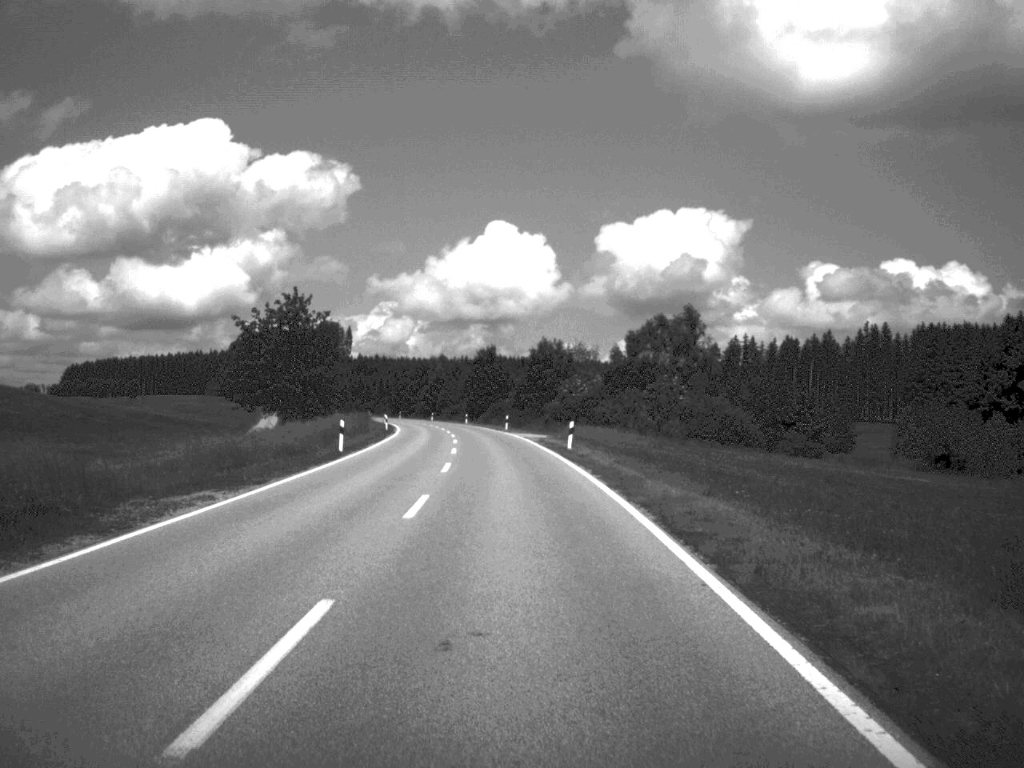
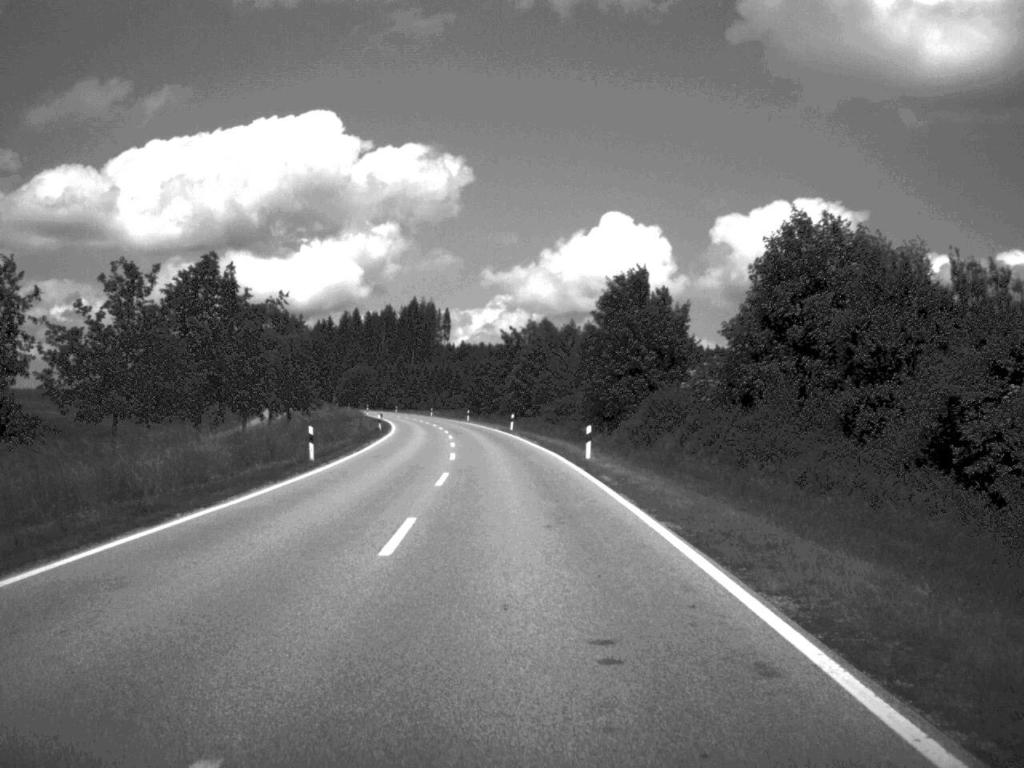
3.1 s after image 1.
(-4.2, +86.0) m; -5°
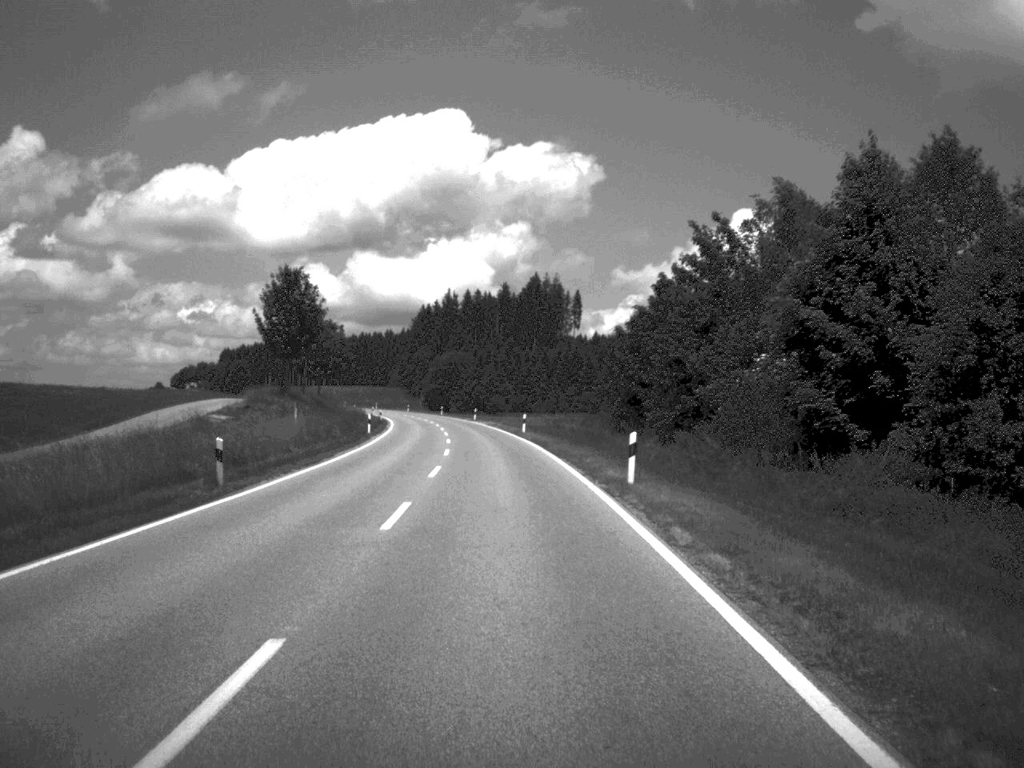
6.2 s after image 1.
(-4.8, +90.4) m; -6°
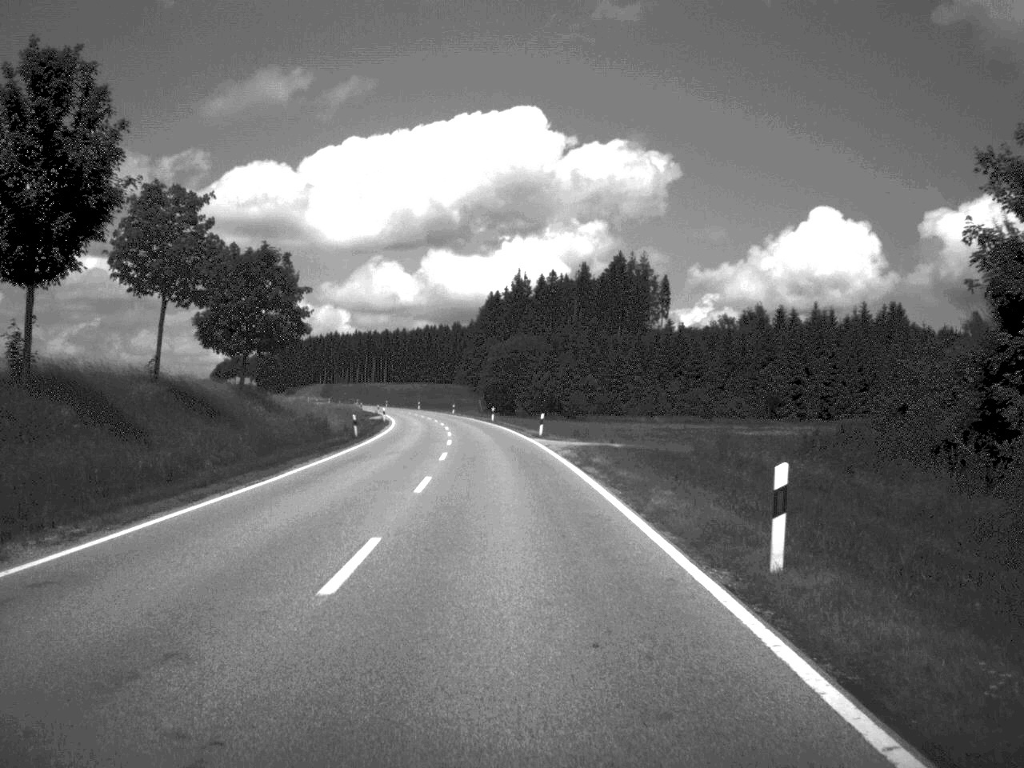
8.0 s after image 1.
(-1.7, +52.2) m; -4°
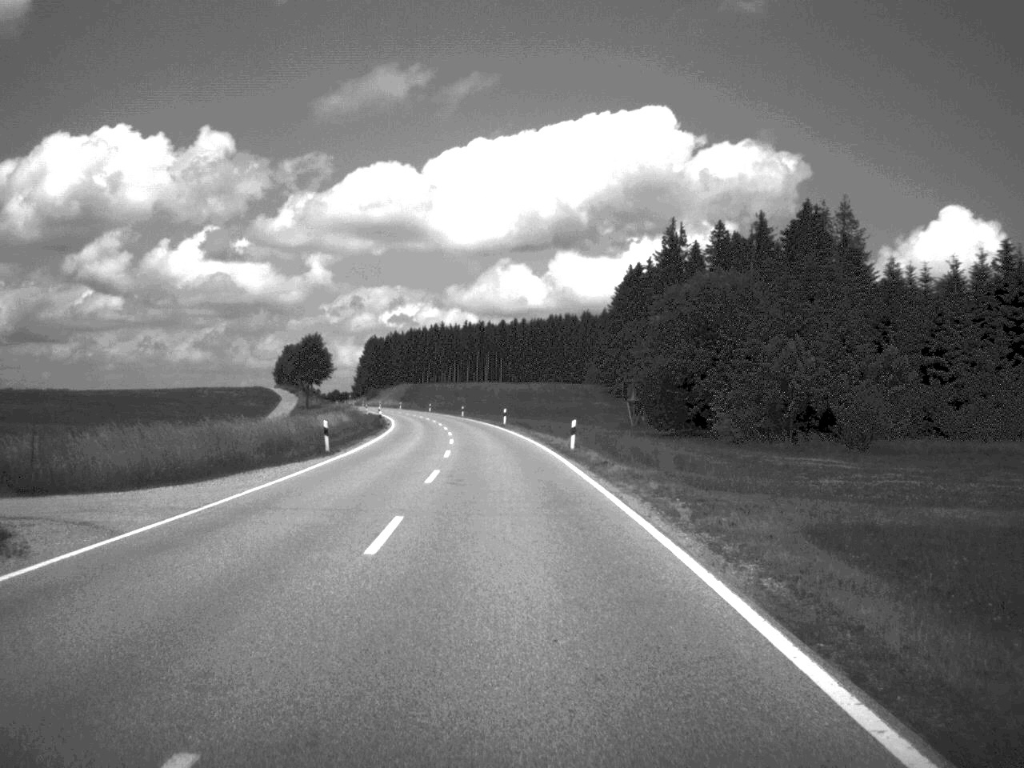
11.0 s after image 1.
(-4.9, +90.3) m; -6°
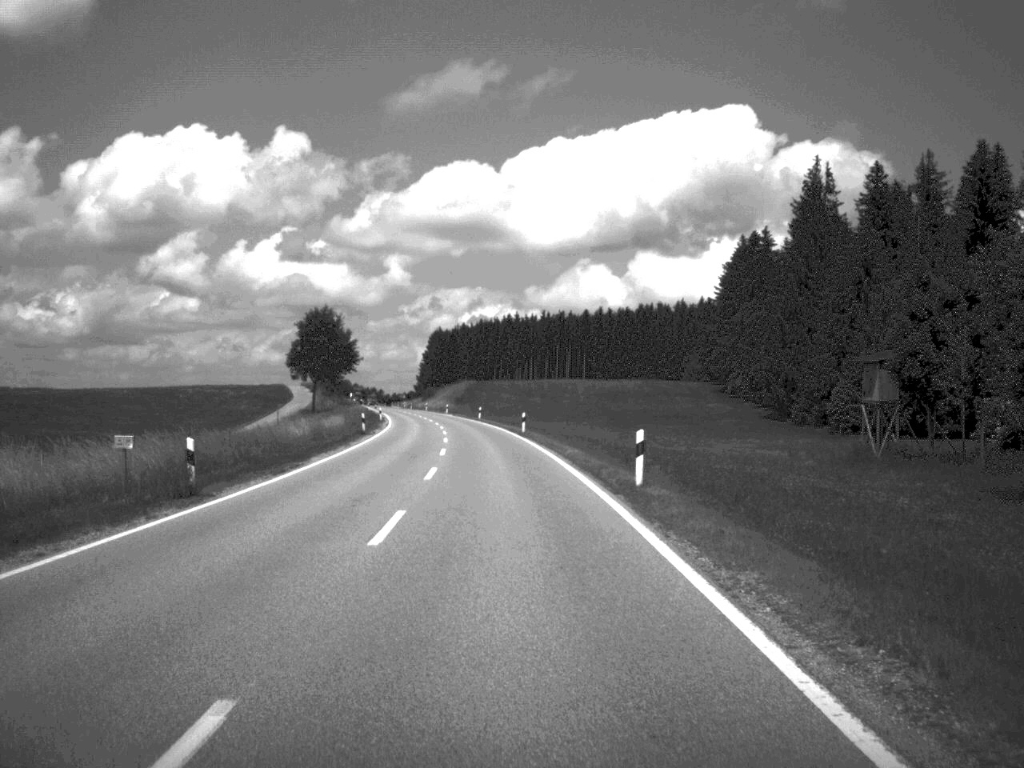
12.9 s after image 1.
(-1.9, +57.2) m; -4°
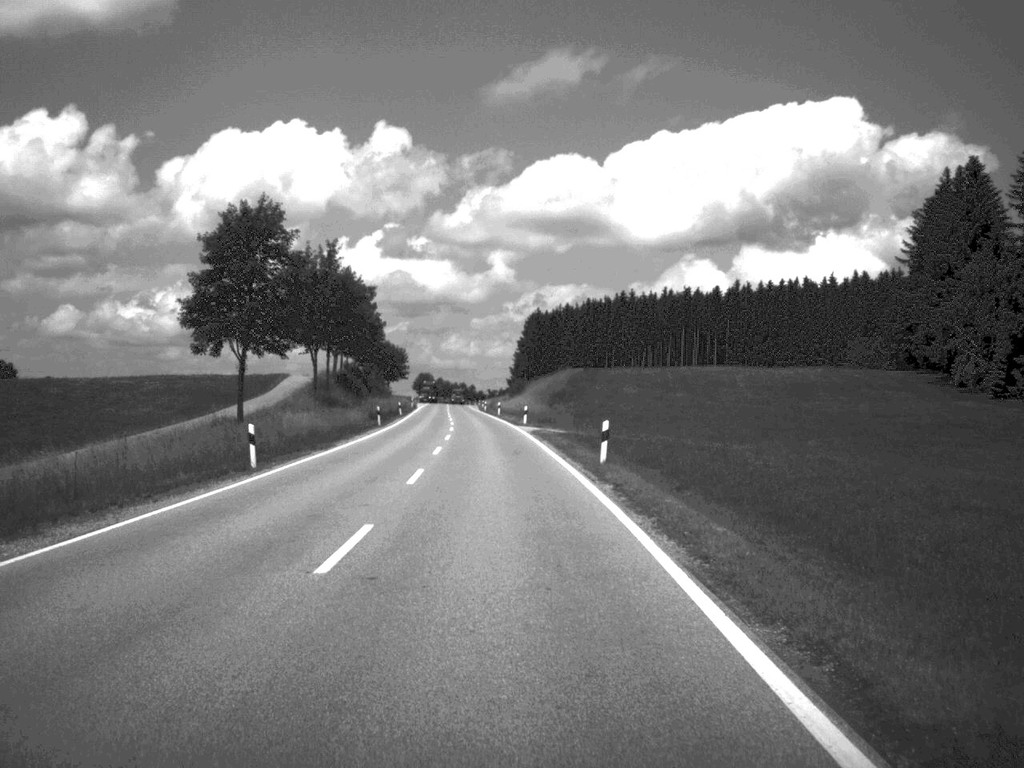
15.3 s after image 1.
(-3.1, +72.5) m; -5°
